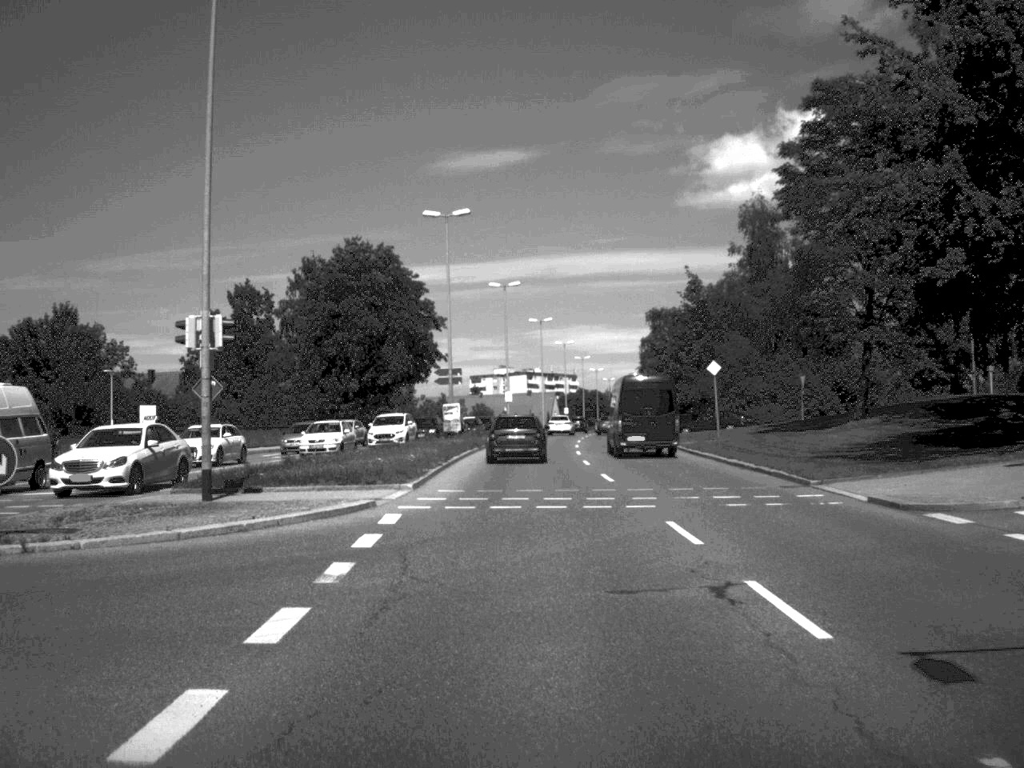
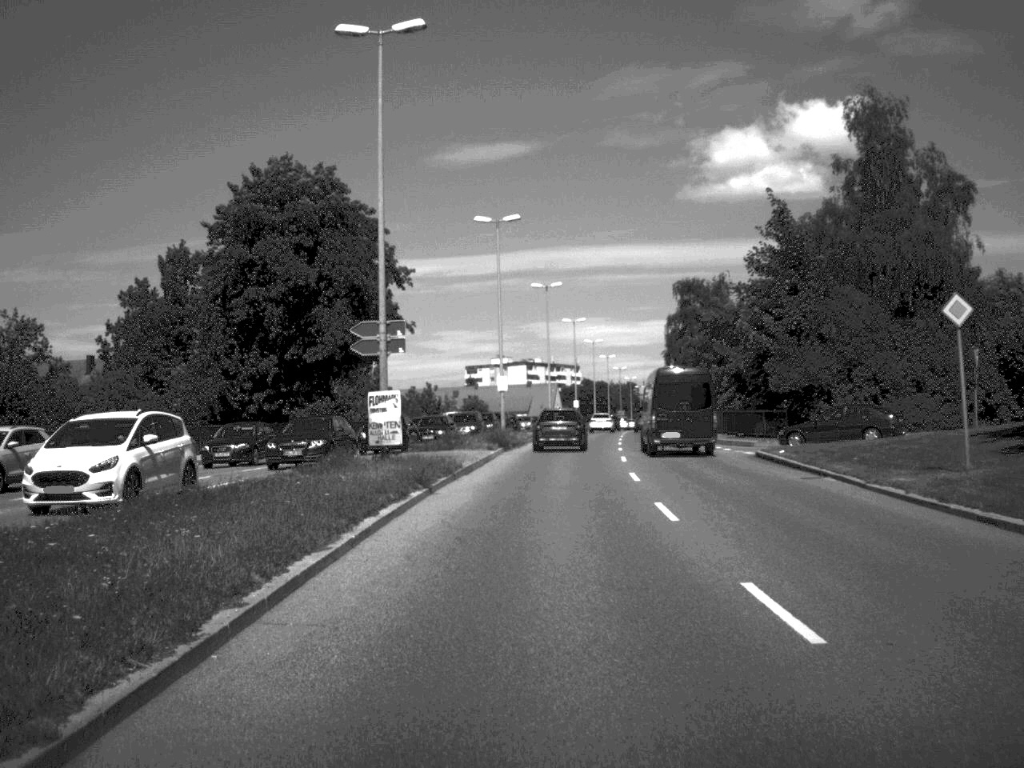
(-0.2, +27.6) m; 0°
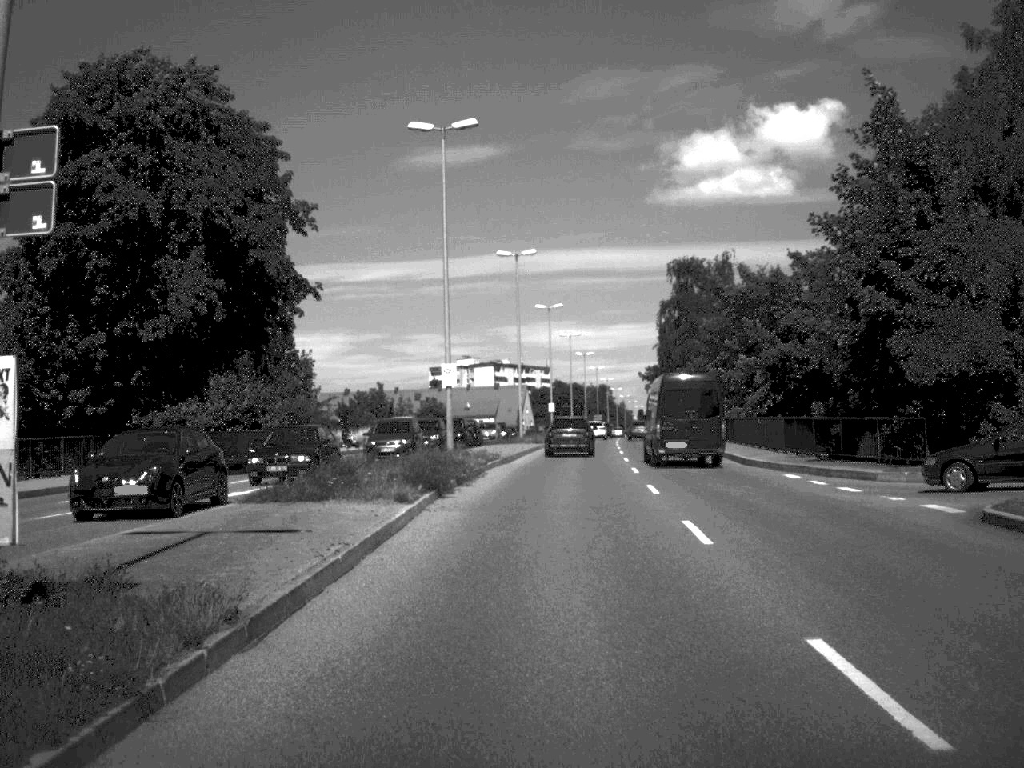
(+0.2, +20.3) m; +1°
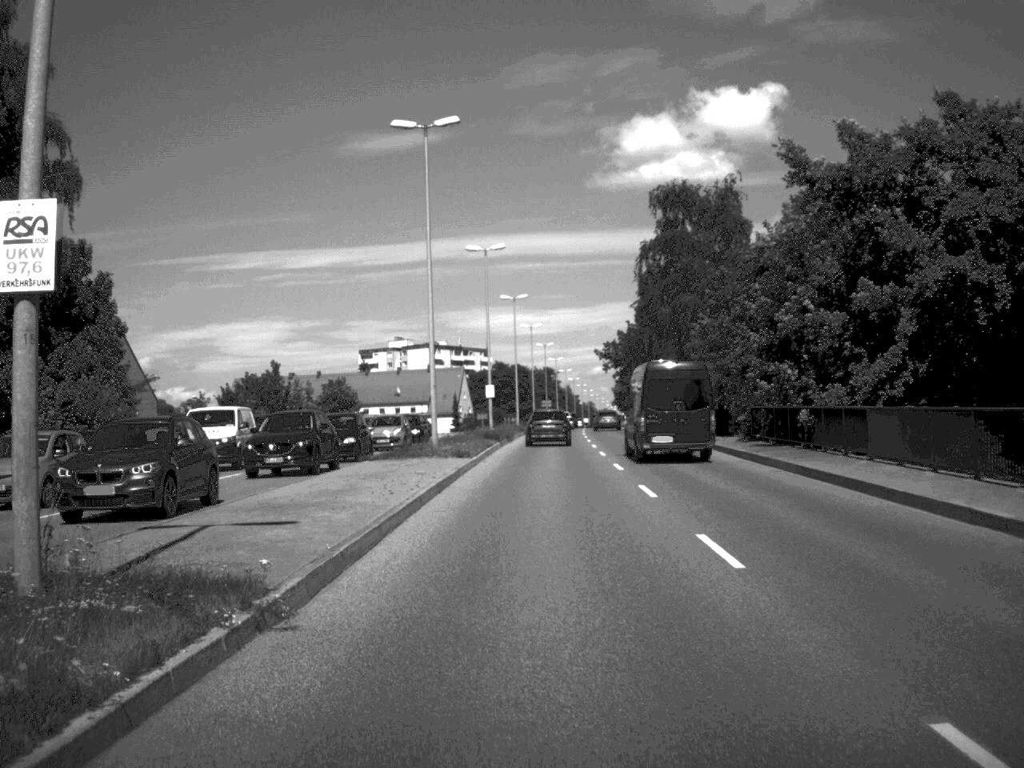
(+0.6, +29.1) m; +2°
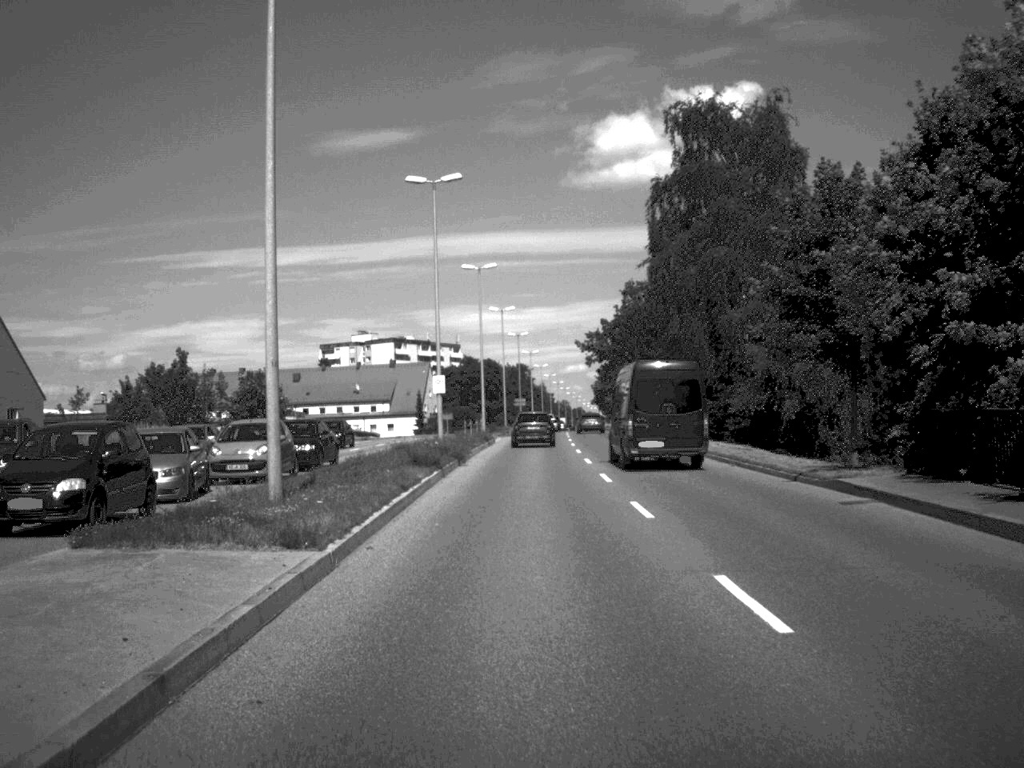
(+0.2, +21.0) m; +1°
